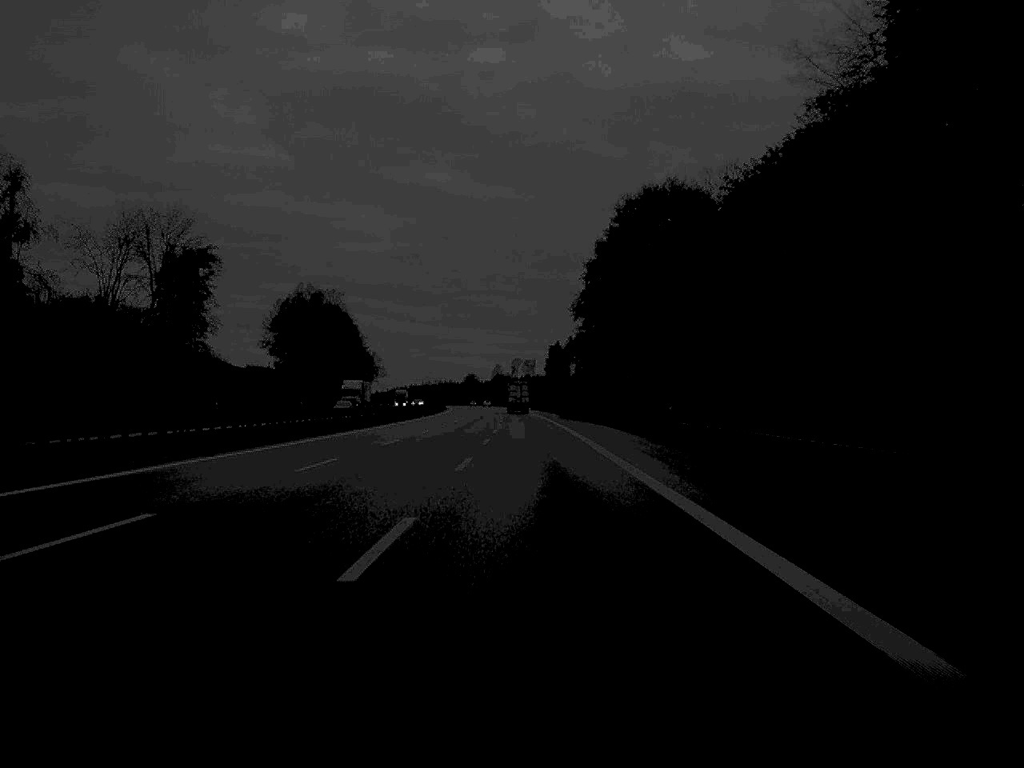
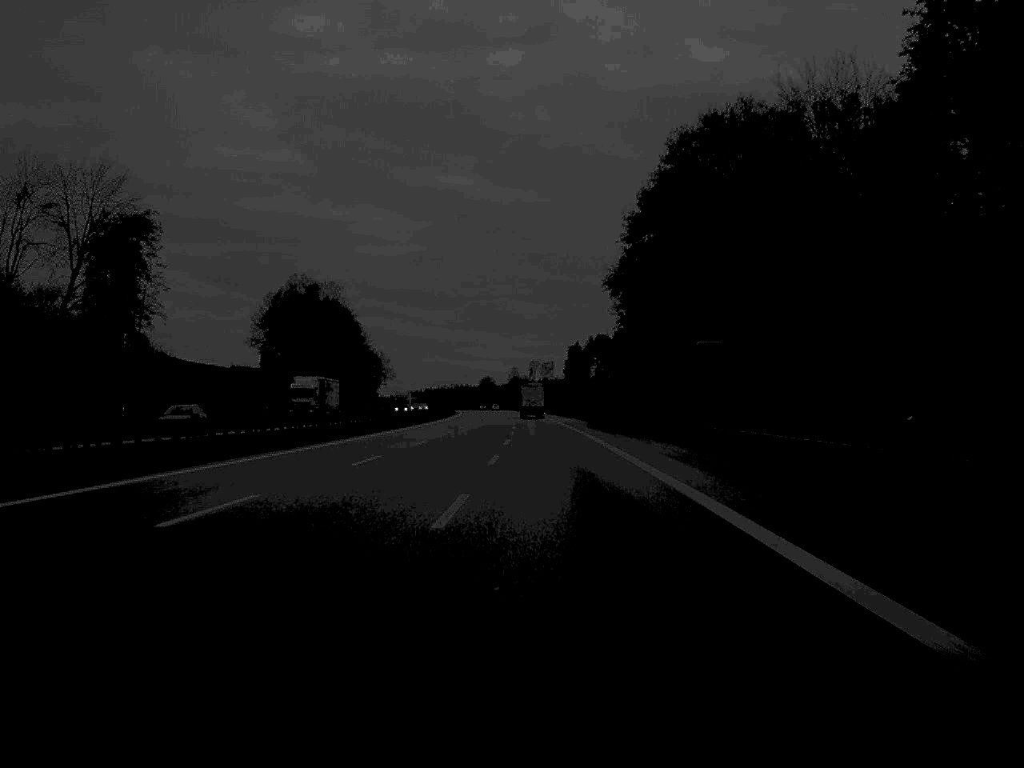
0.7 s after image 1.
(-0.2, +30.9) m; -1°
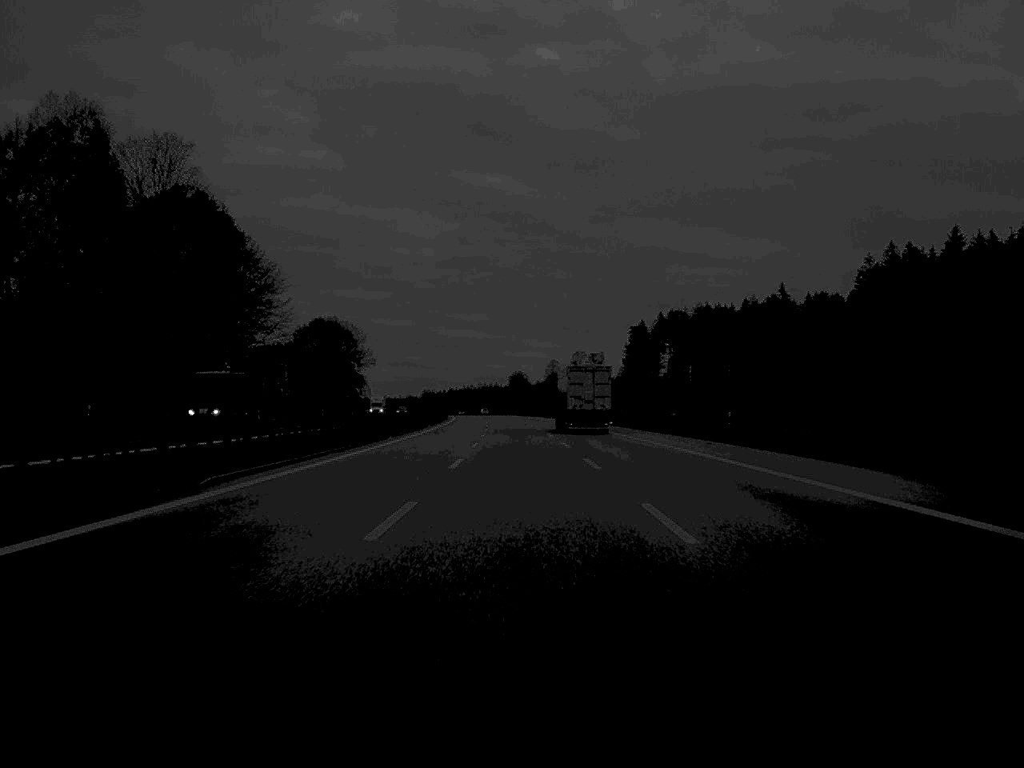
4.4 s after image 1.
(-3.5, +162.7) m; -1°
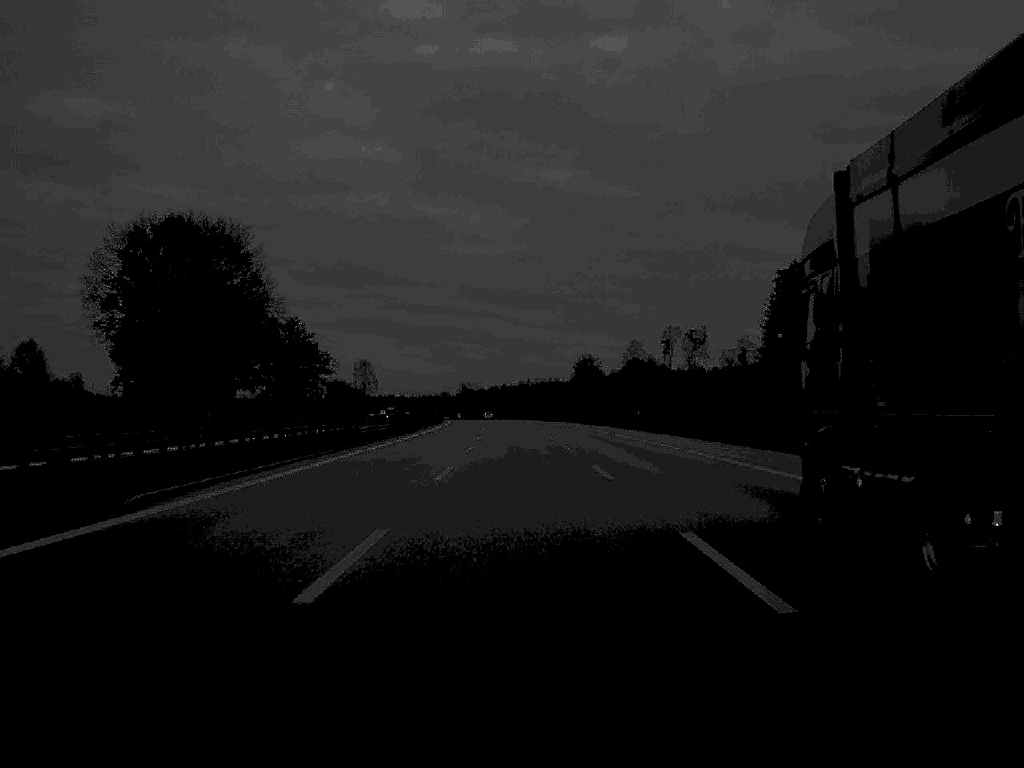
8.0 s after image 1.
(-3.9, +165.8) m; -3°
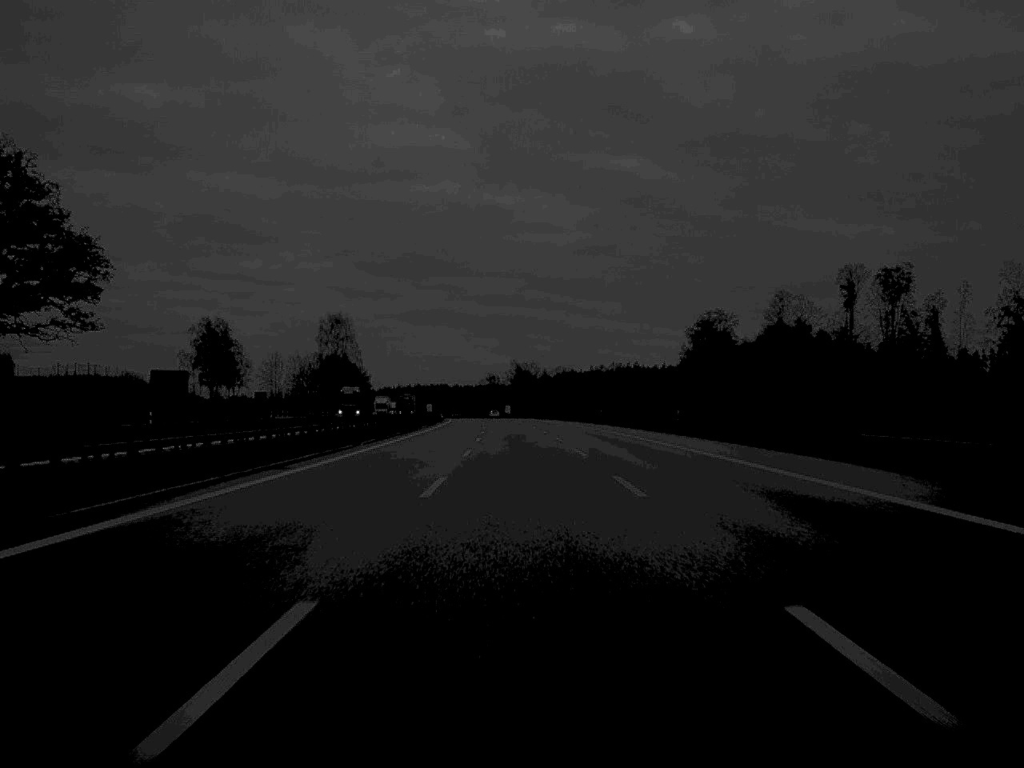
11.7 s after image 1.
(-4.4, +166.4) m; -3°
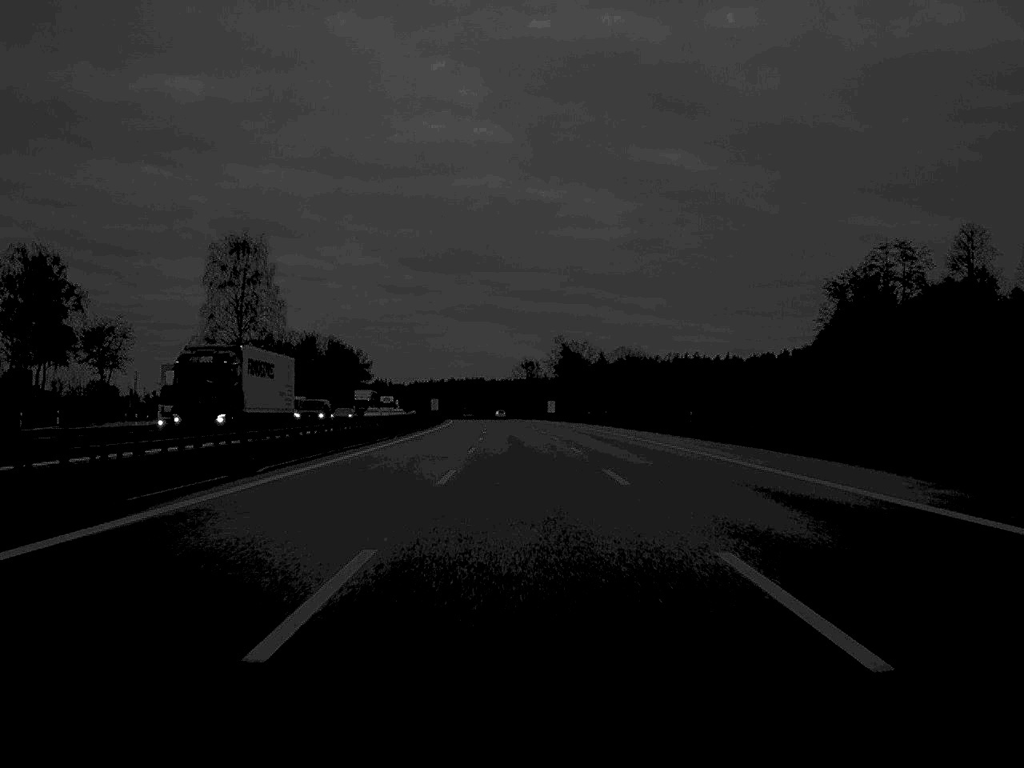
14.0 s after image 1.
(-1.7, +103.0) m; -2°
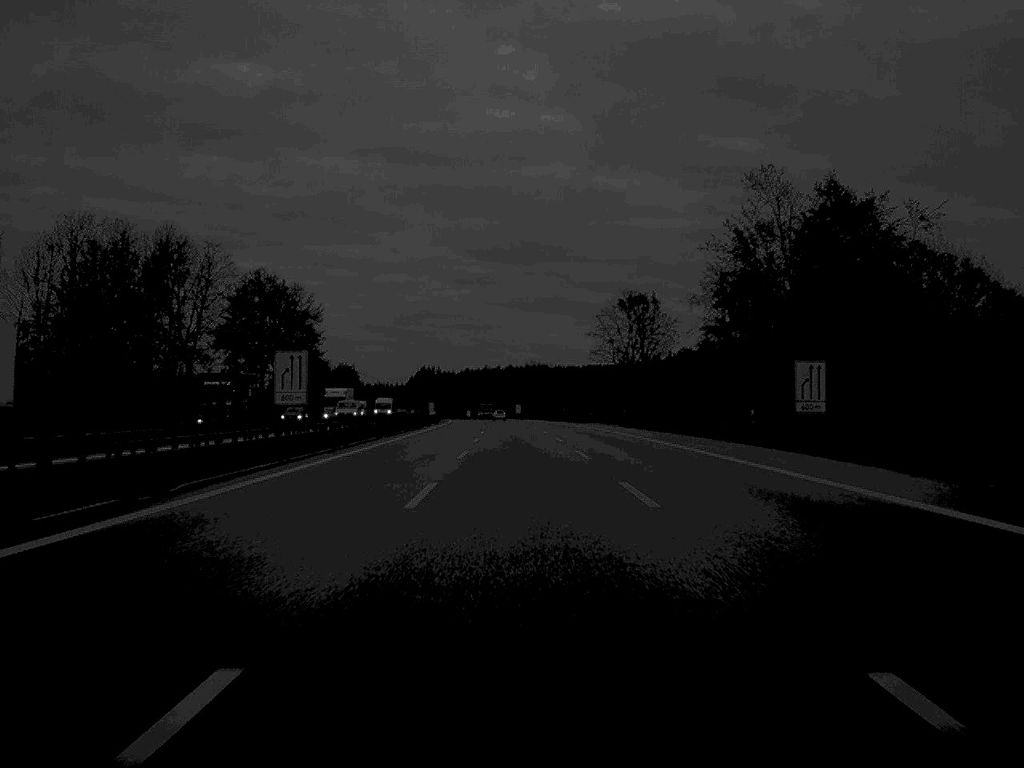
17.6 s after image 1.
(-4.2, +166.5) m; -3°
